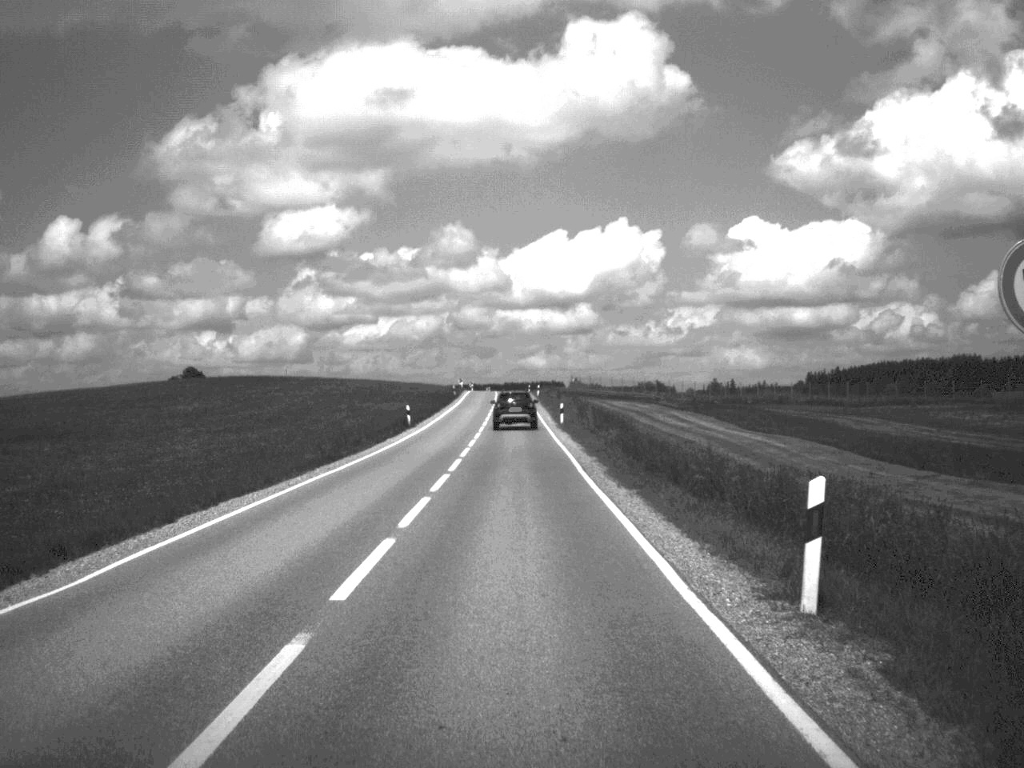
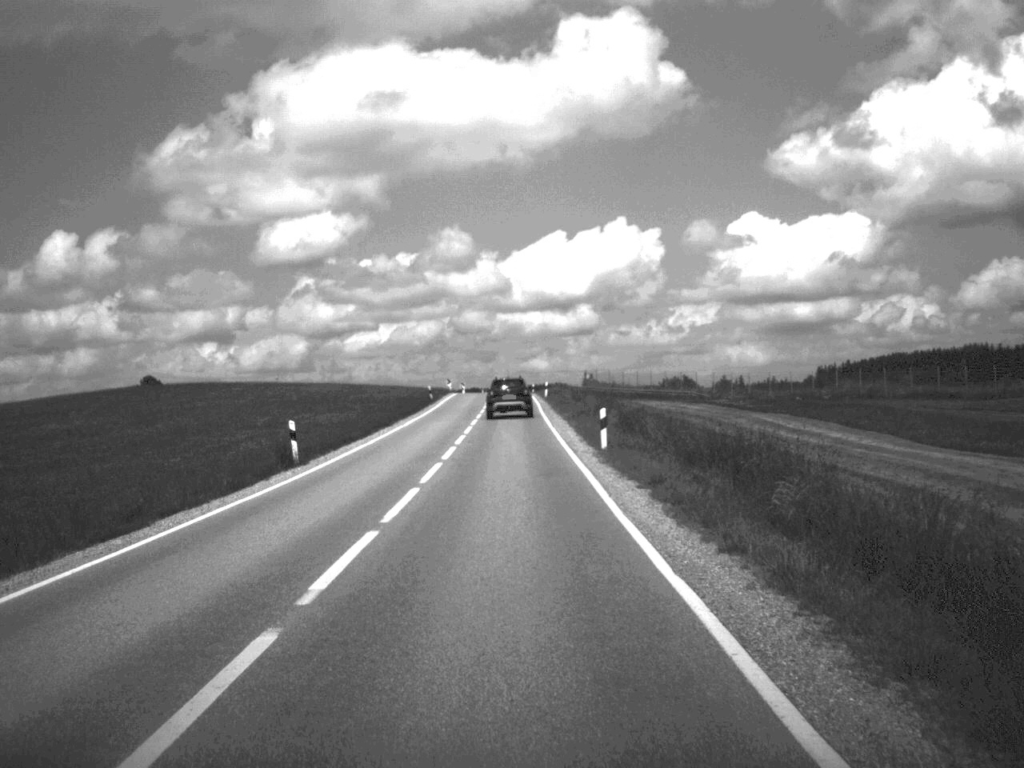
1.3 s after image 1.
(-0.1, +29.6) m; 0°
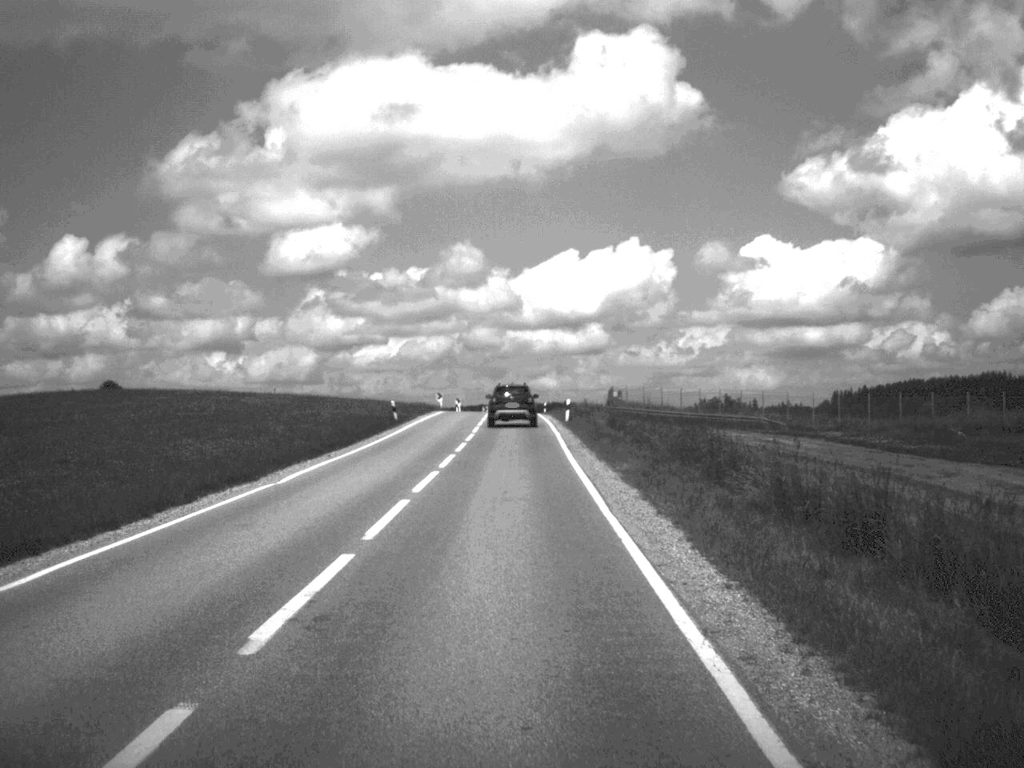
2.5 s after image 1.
(-0.1, +25.8) m; 0°
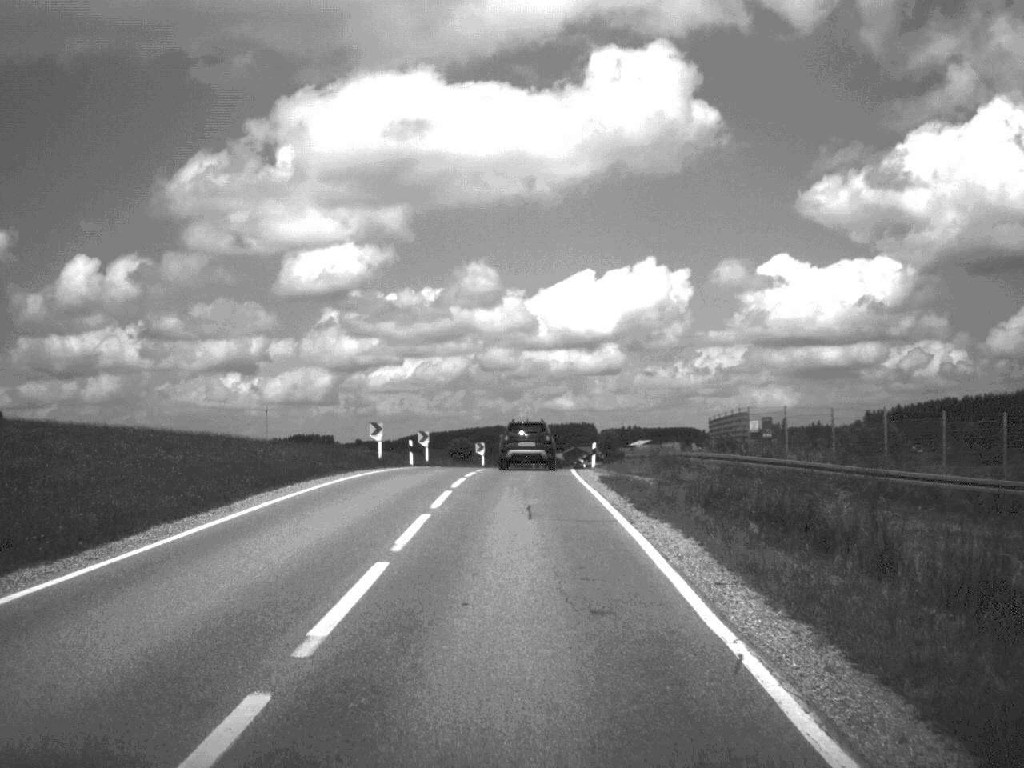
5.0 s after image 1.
(-0.5, +52.6) m; -1°
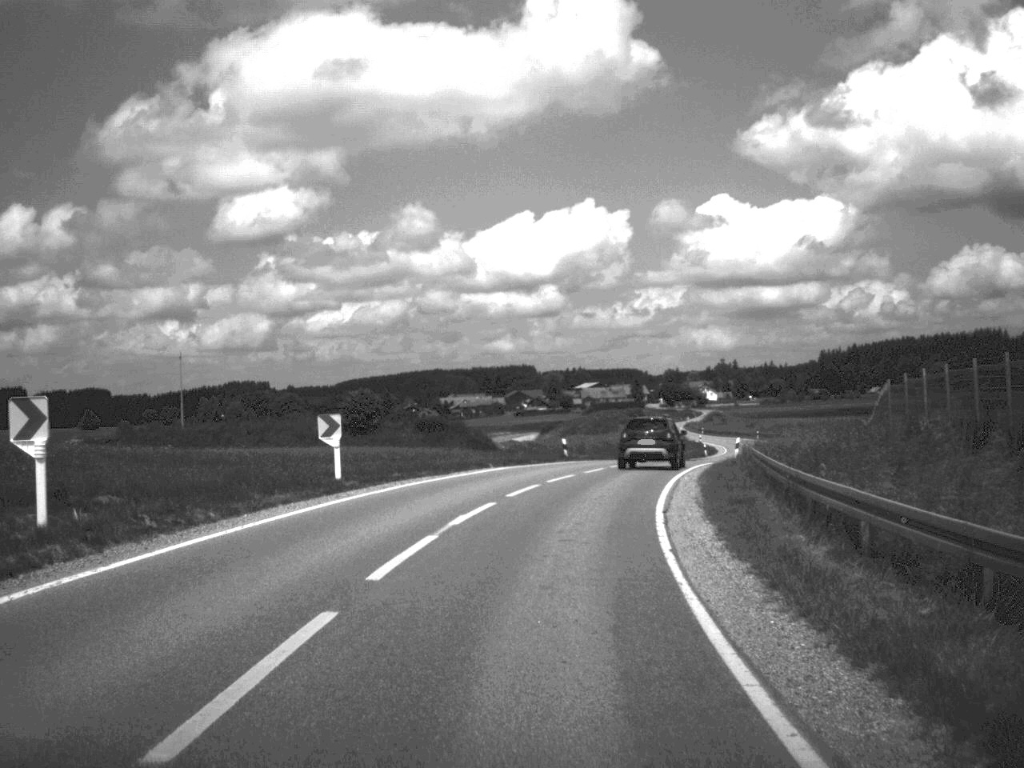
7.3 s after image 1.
(+0.3, +44.7) m; +3°
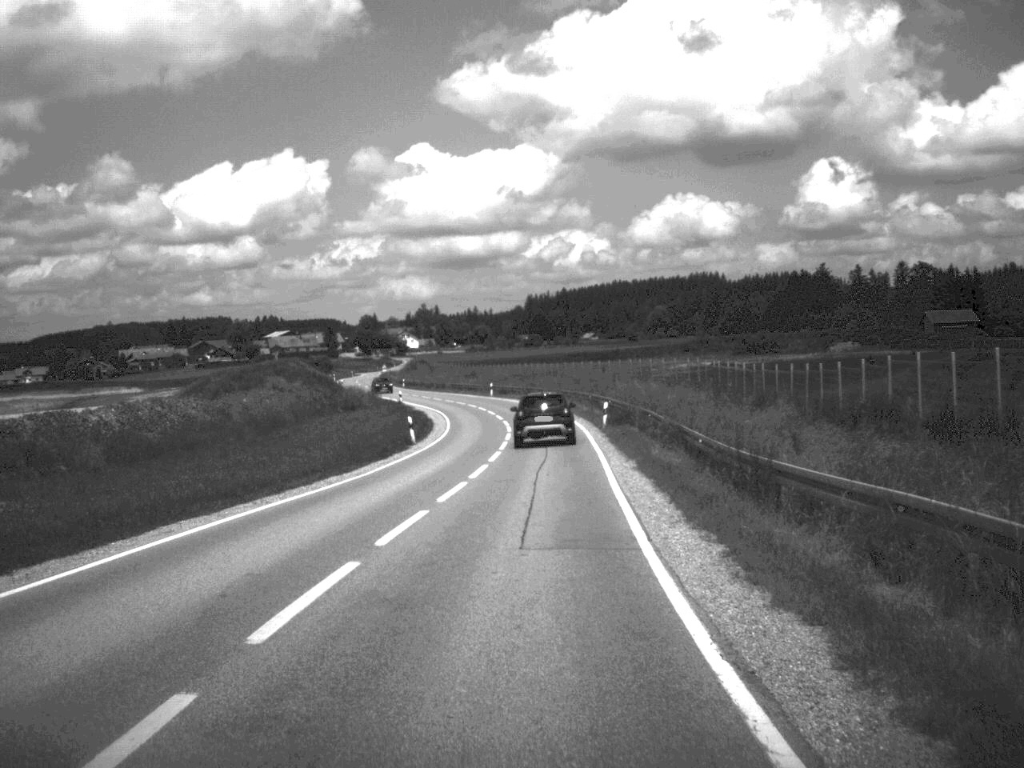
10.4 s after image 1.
(+7.2, +55.4) m; +13°
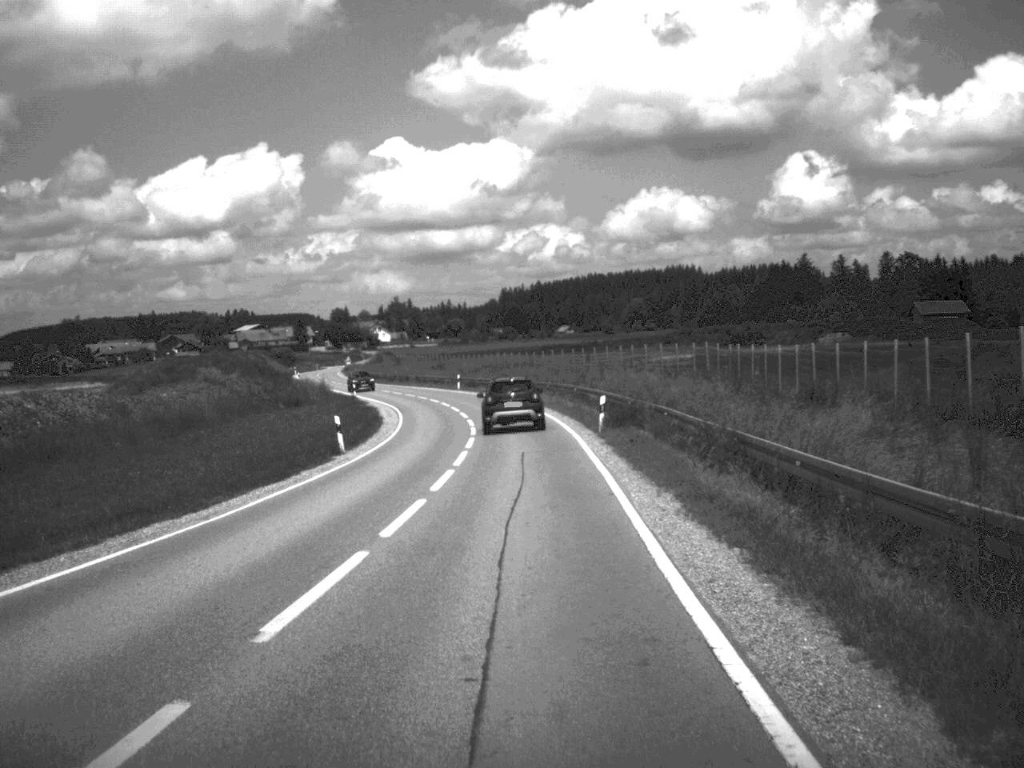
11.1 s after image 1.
(+0.1, +12.0) m; +1°
